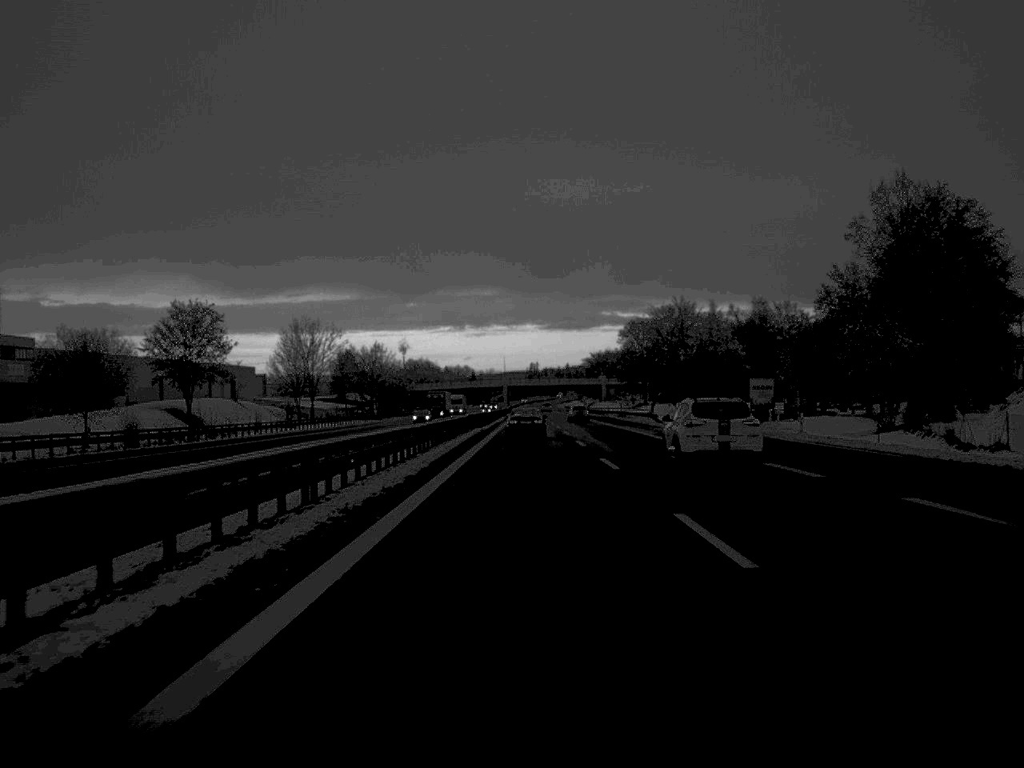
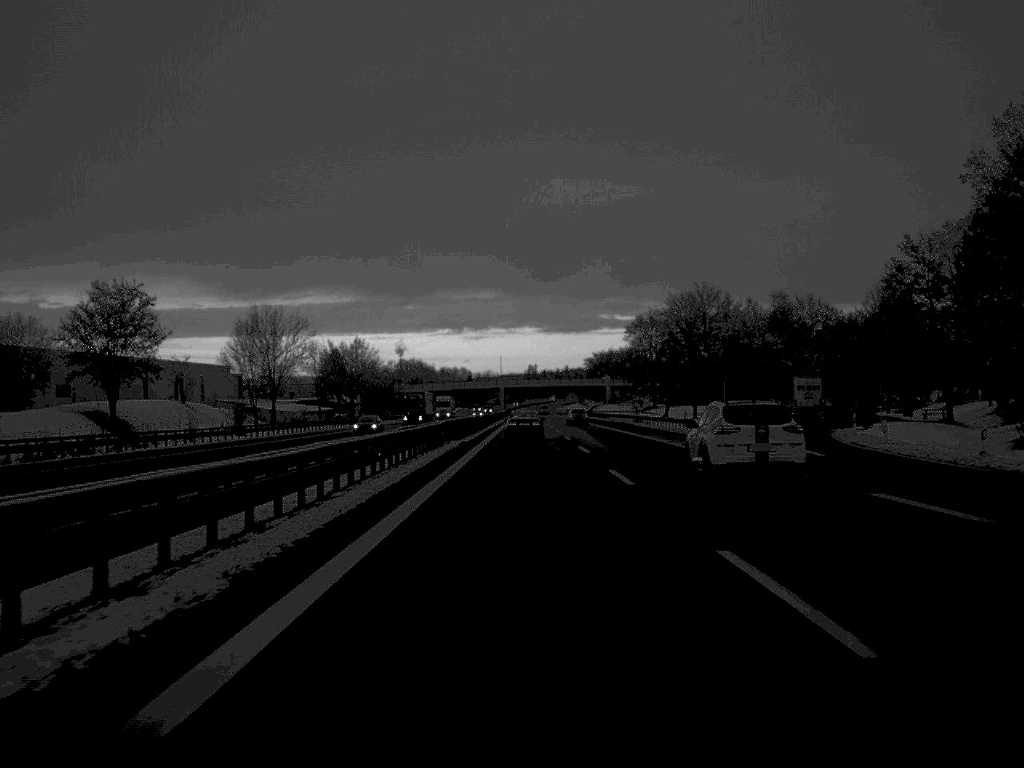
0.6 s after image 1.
(0.0, +22.4) m; 0°
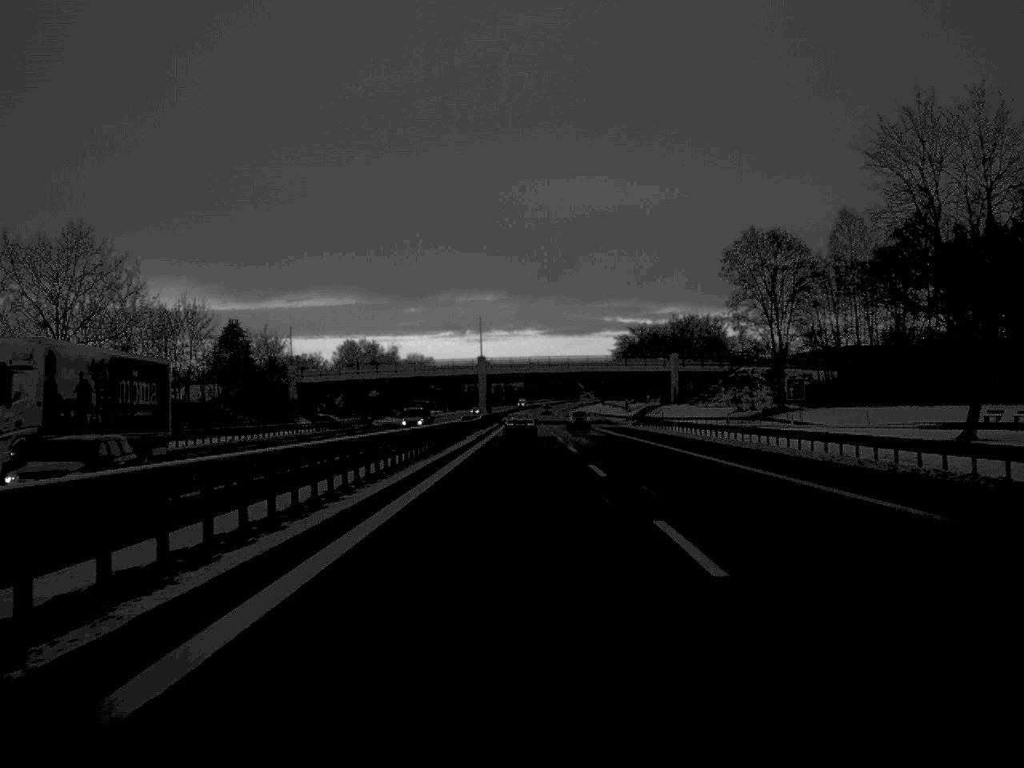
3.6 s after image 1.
(+0.1, +120.8) m; 0°
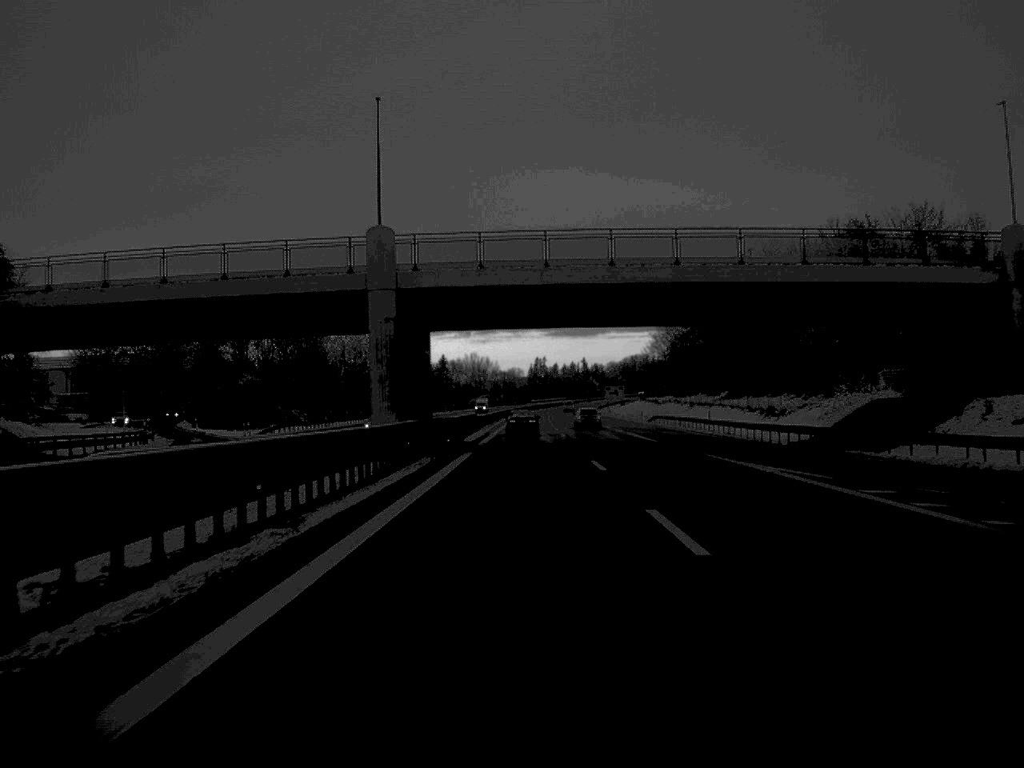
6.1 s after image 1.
(-0.1, +106.2) m; 0°
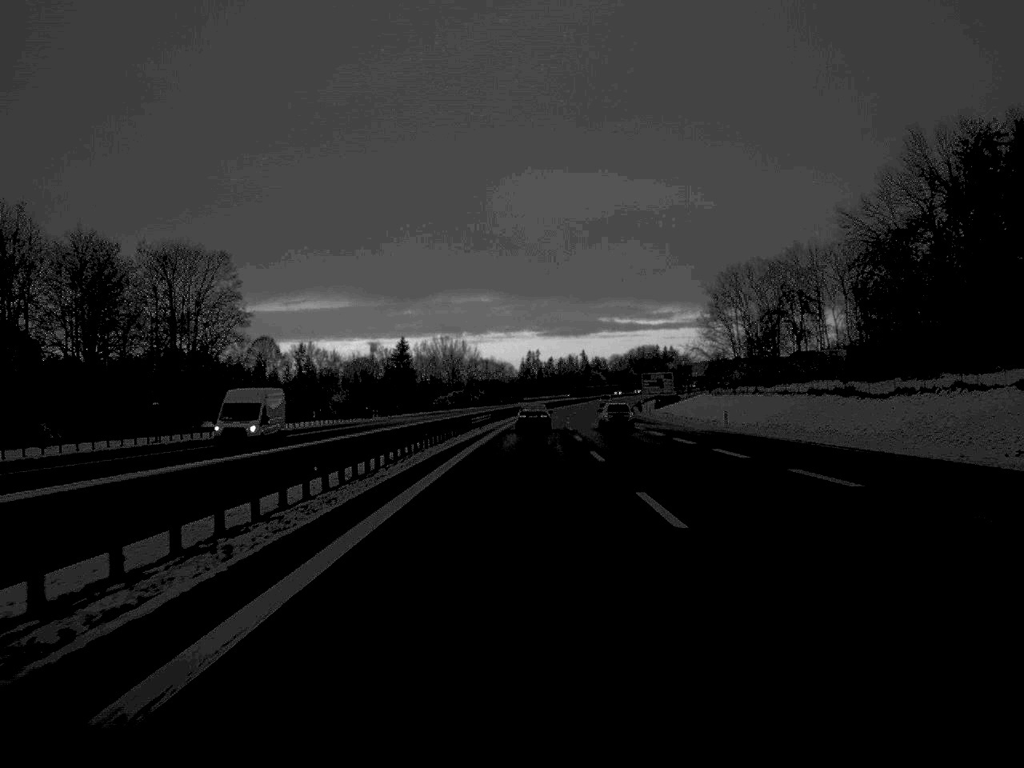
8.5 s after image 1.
(+0.3, +105.5) m; 0°
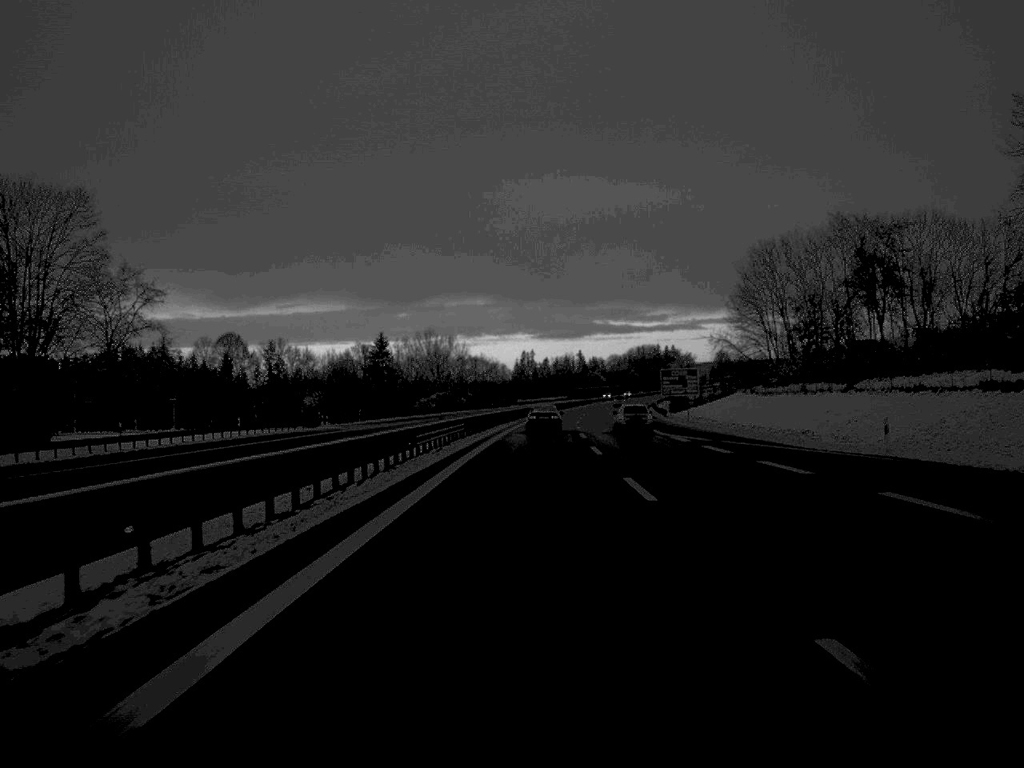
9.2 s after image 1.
(+0.1, +31.2) m; 0°
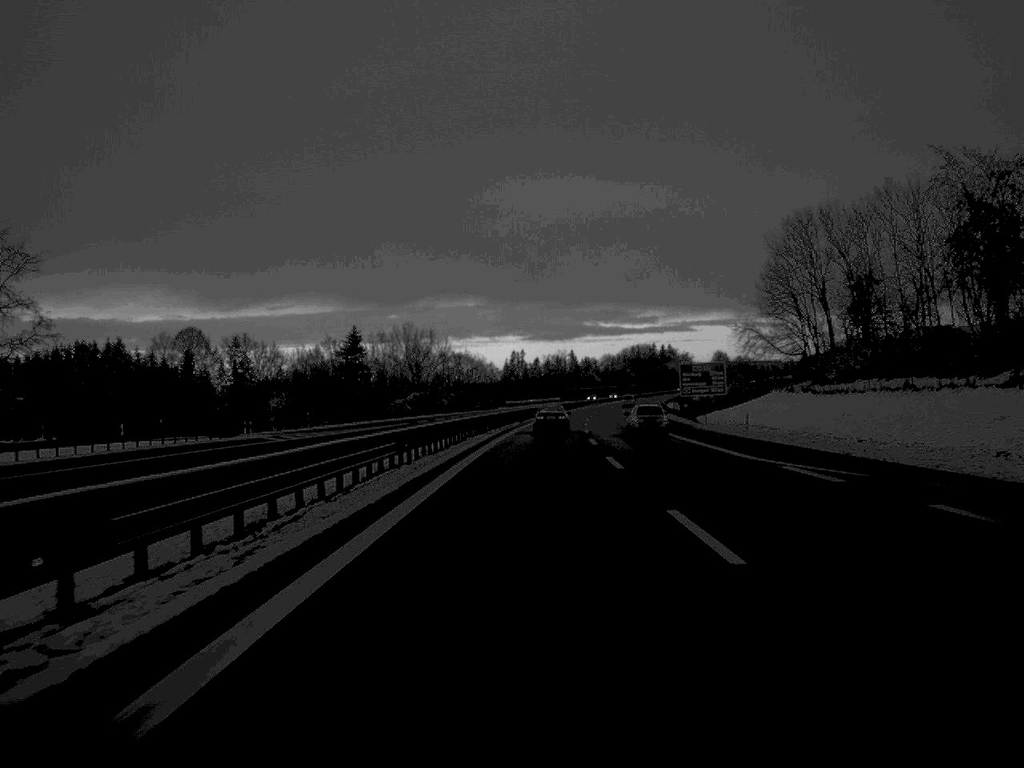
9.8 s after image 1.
(+0.1, +26.2) m; 0°
